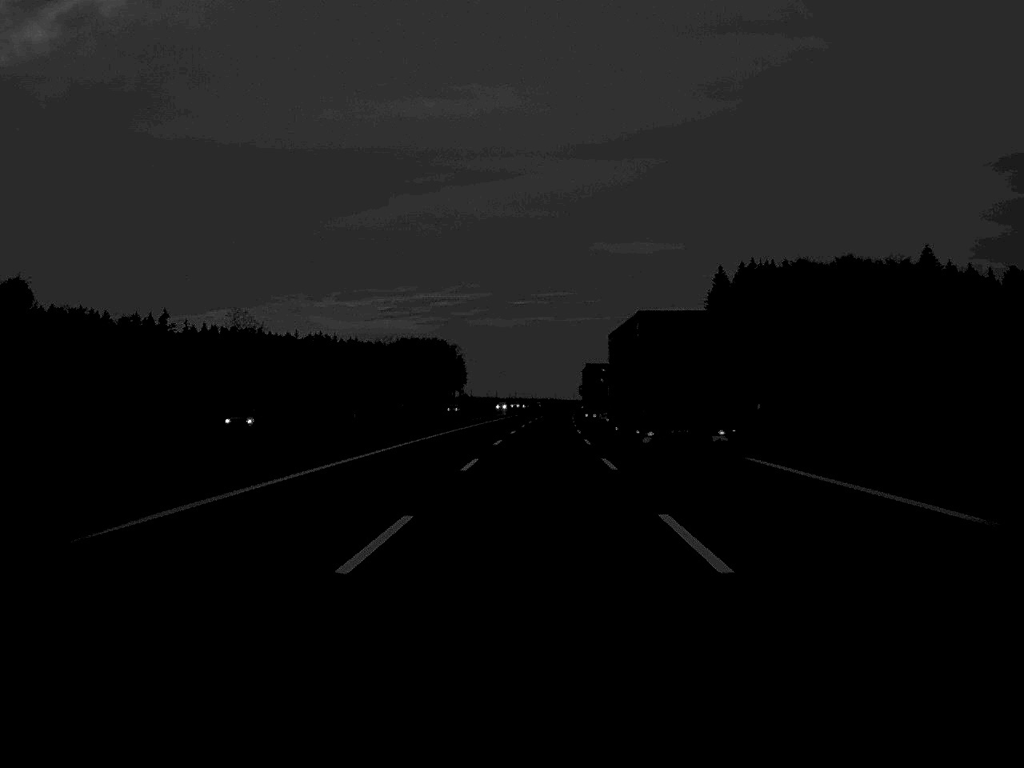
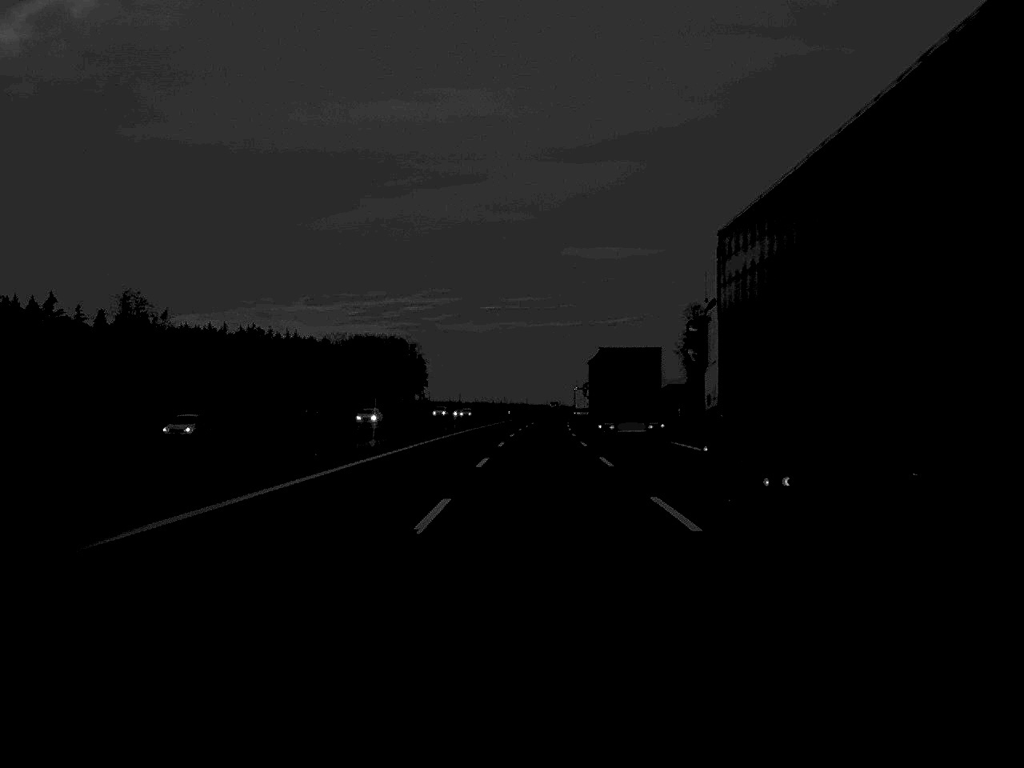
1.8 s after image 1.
(+0.7, +67.7) m; +1°
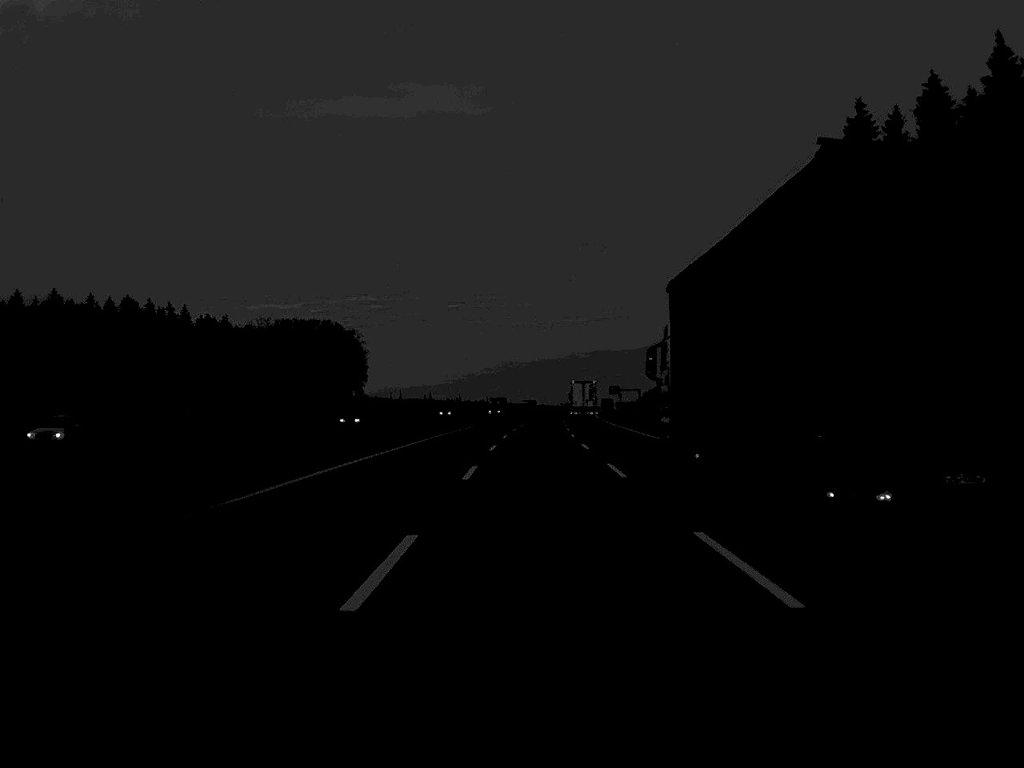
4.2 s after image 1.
(+1.1, +96.1) m; +2°
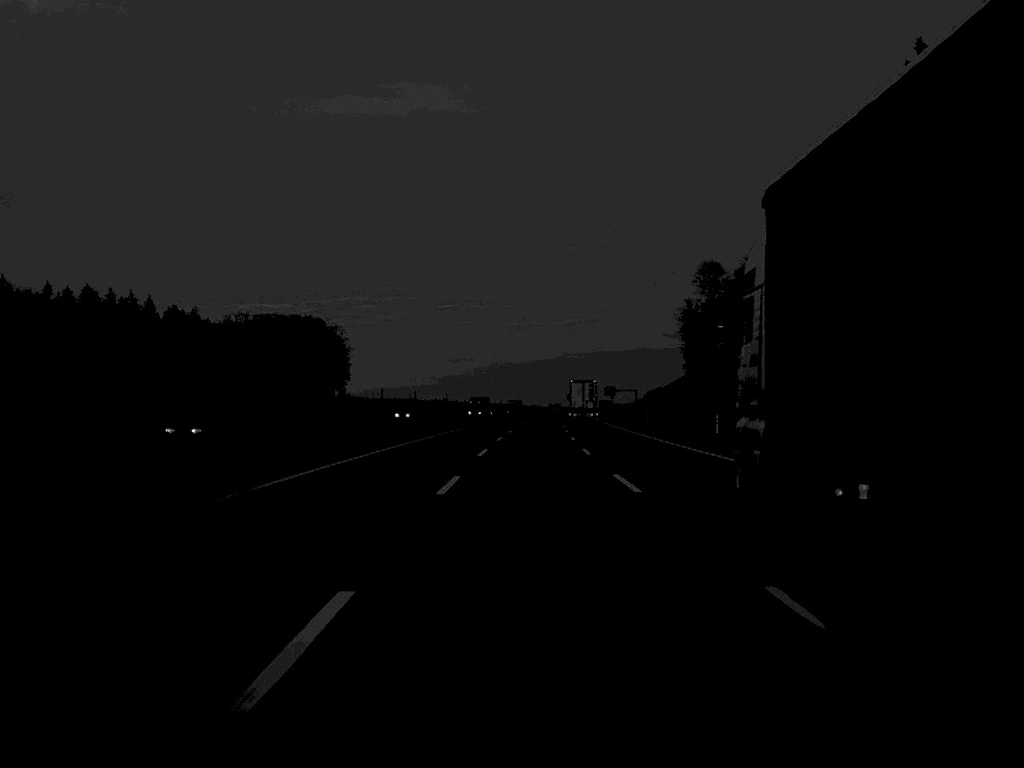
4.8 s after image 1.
(+0.1, +23.1) m; 0°
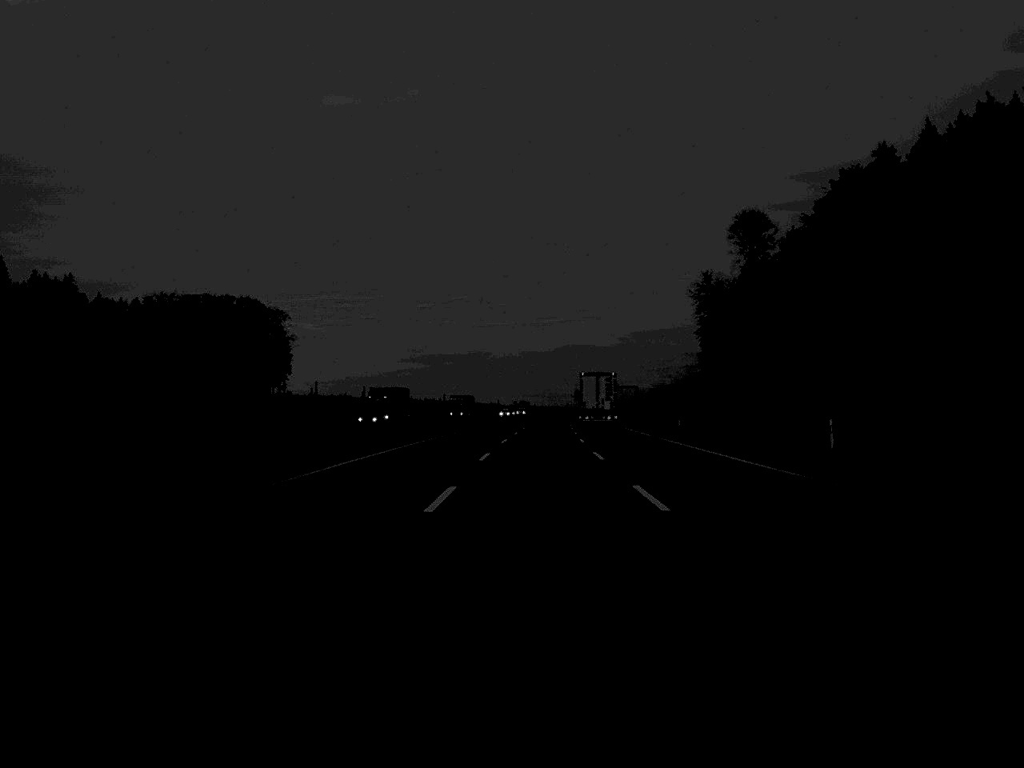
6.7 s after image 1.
(+0.5, +75.5) m; +1°
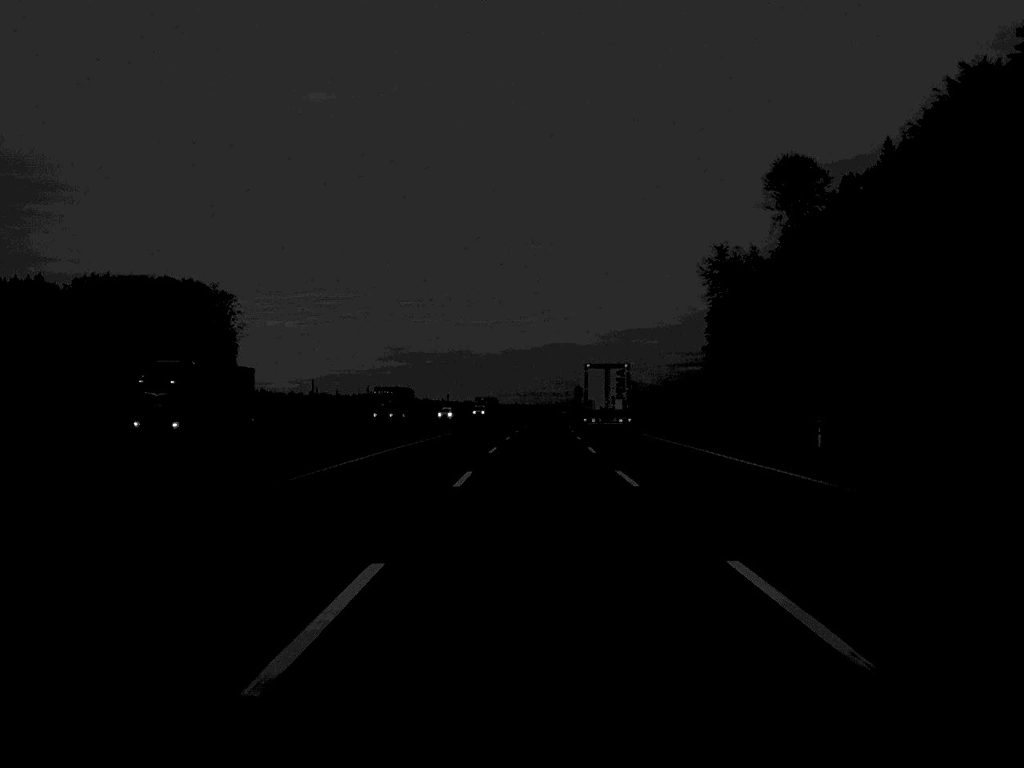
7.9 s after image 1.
(+0.4, +47.9) m; +1°
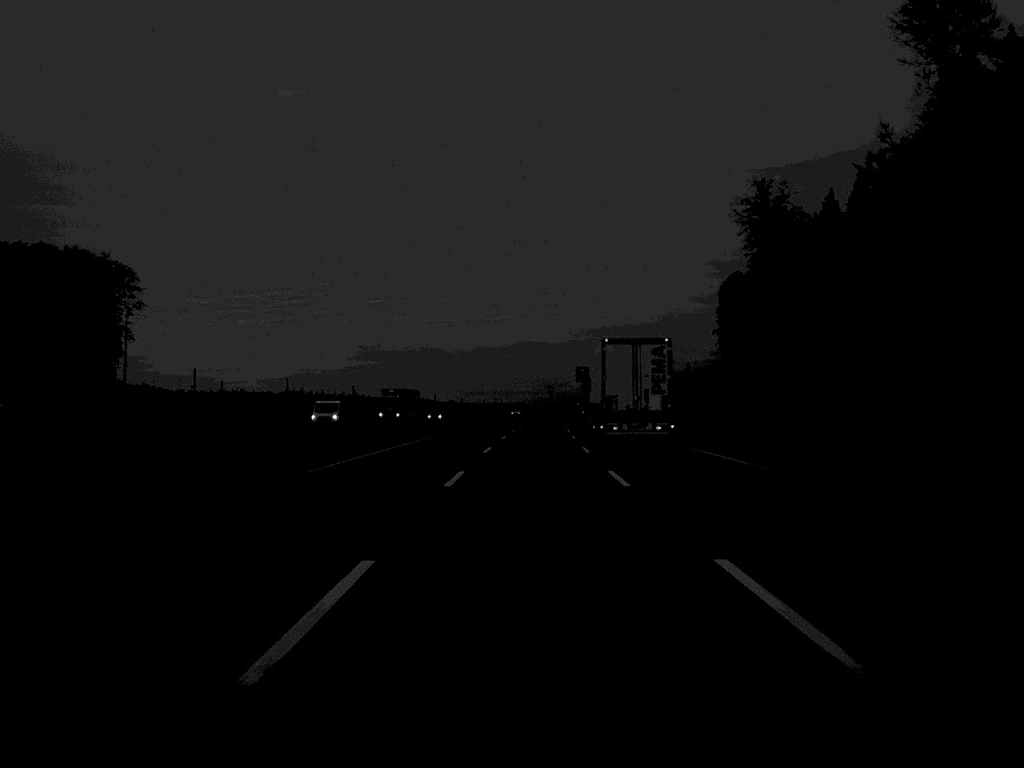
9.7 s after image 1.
(+0.9, +71.4) m; +1°
